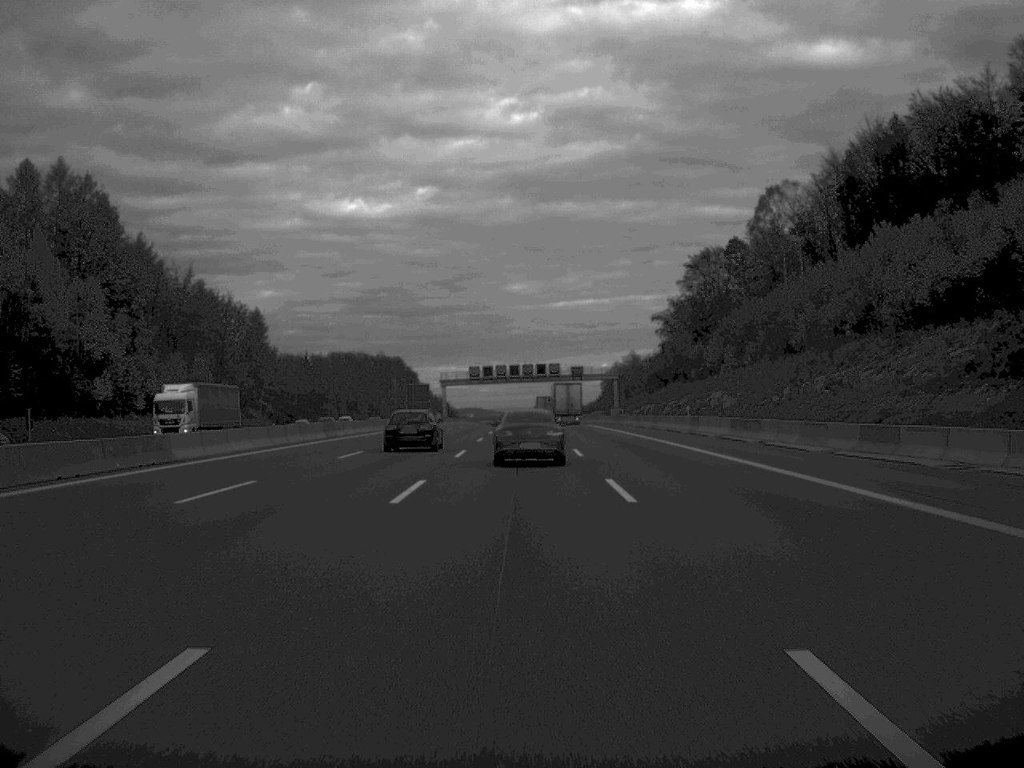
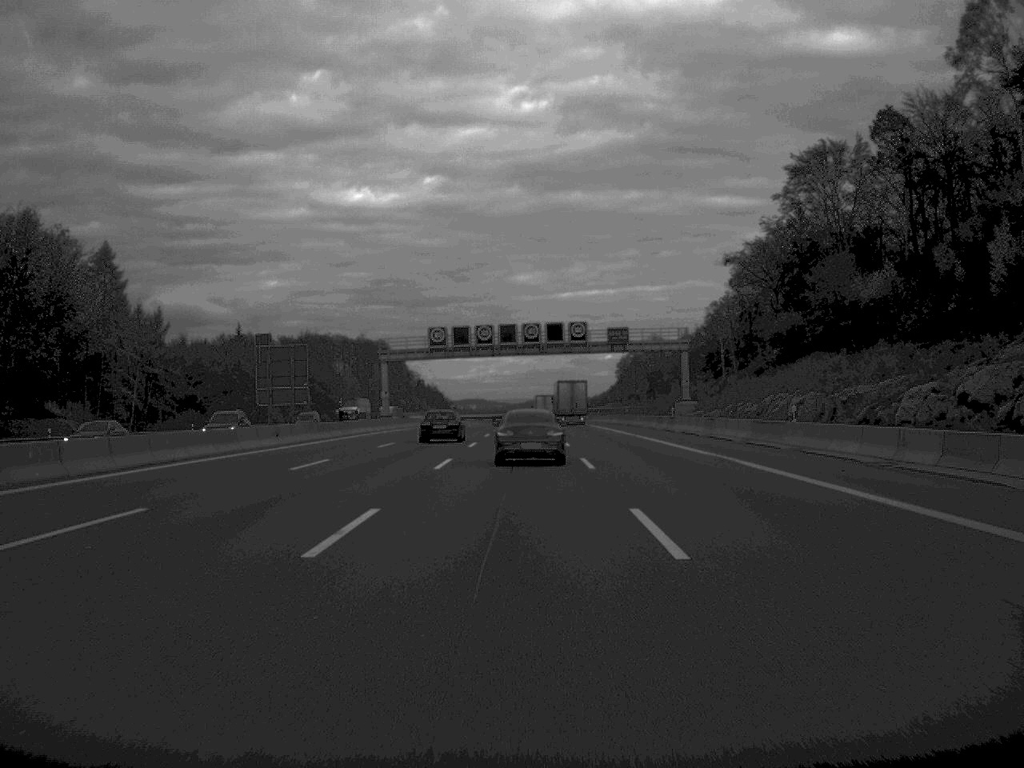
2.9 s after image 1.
(0.0, +79.0) m; 0°
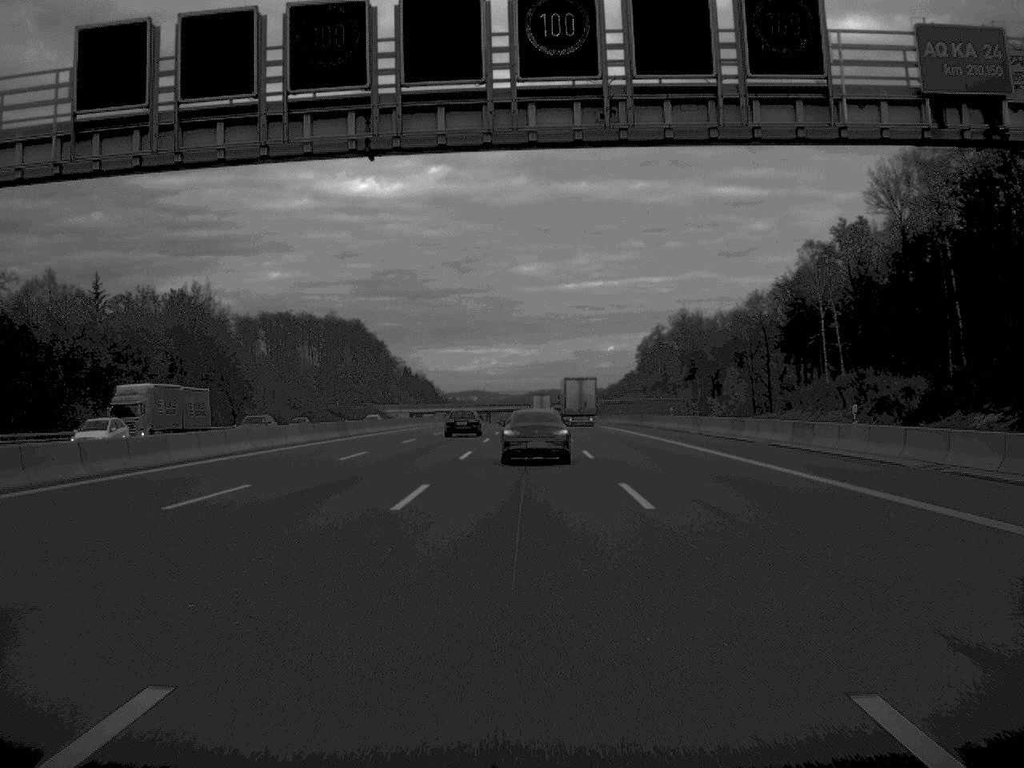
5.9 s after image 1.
(-0.1, +83.5) m; 0°
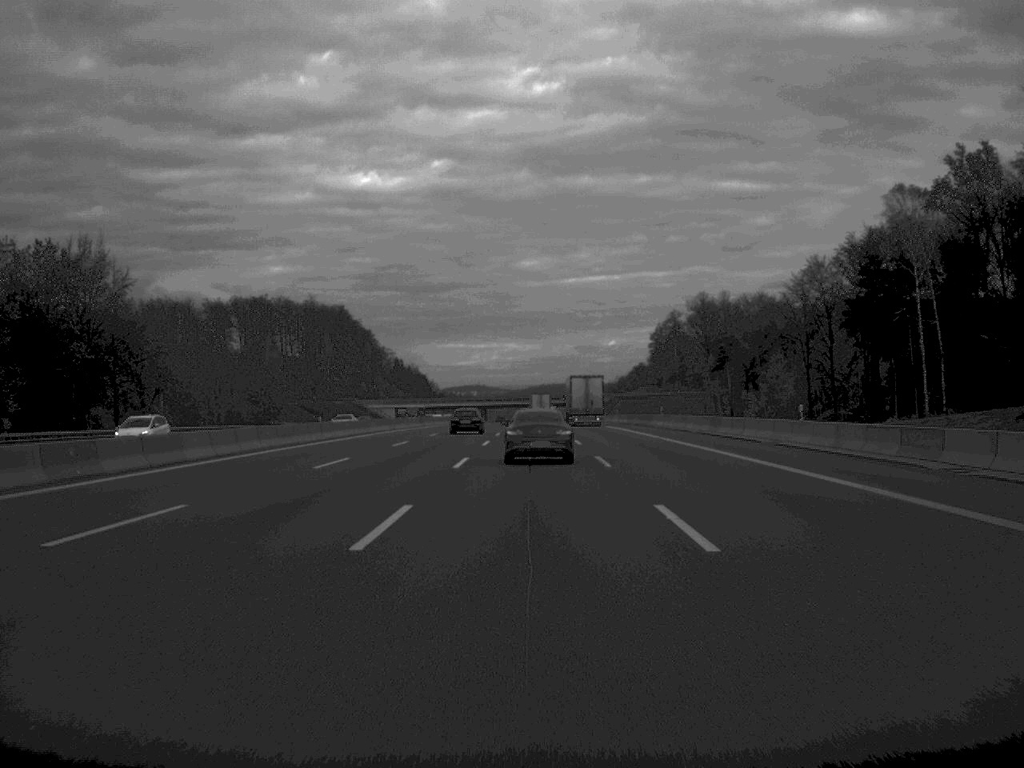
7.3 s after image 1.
(0.0, +41.0) m; 0°
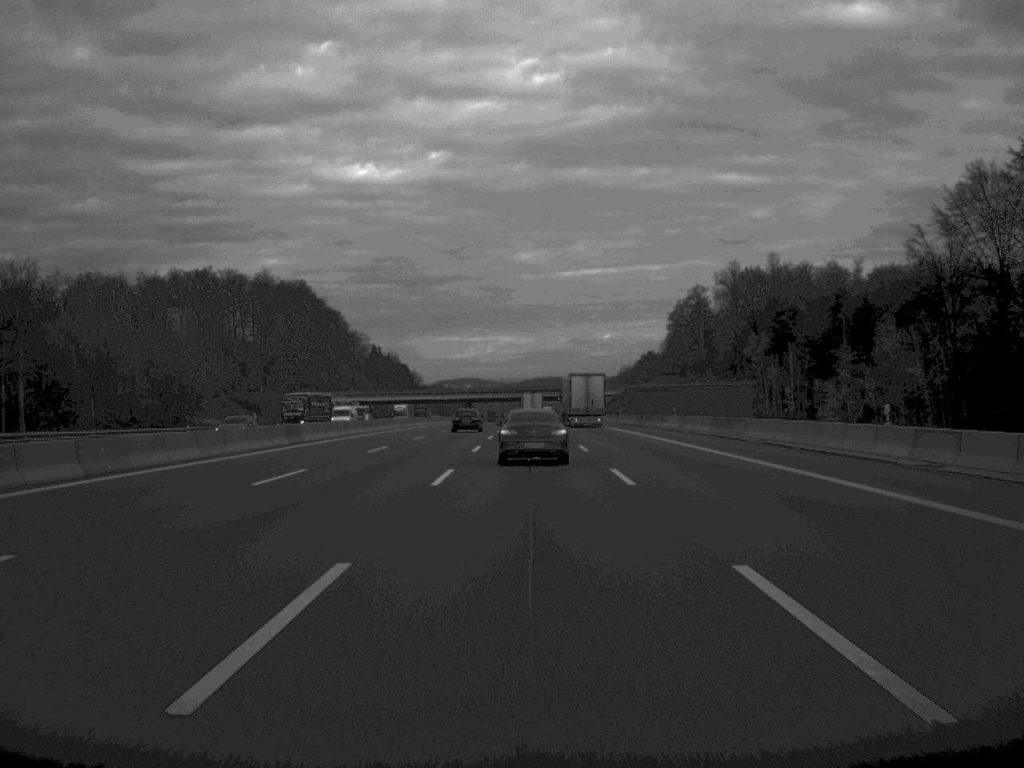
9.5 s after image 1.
(+0.1, +60.8) m; 0°
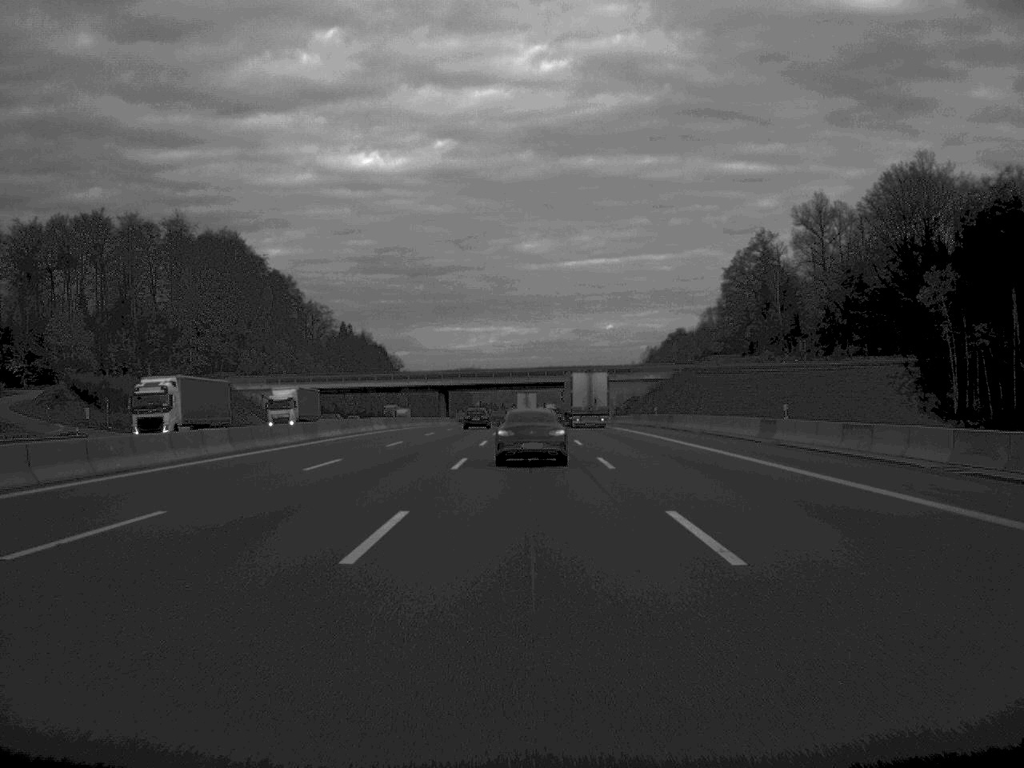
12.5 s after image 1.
(0.0, +83.2) m; 0°
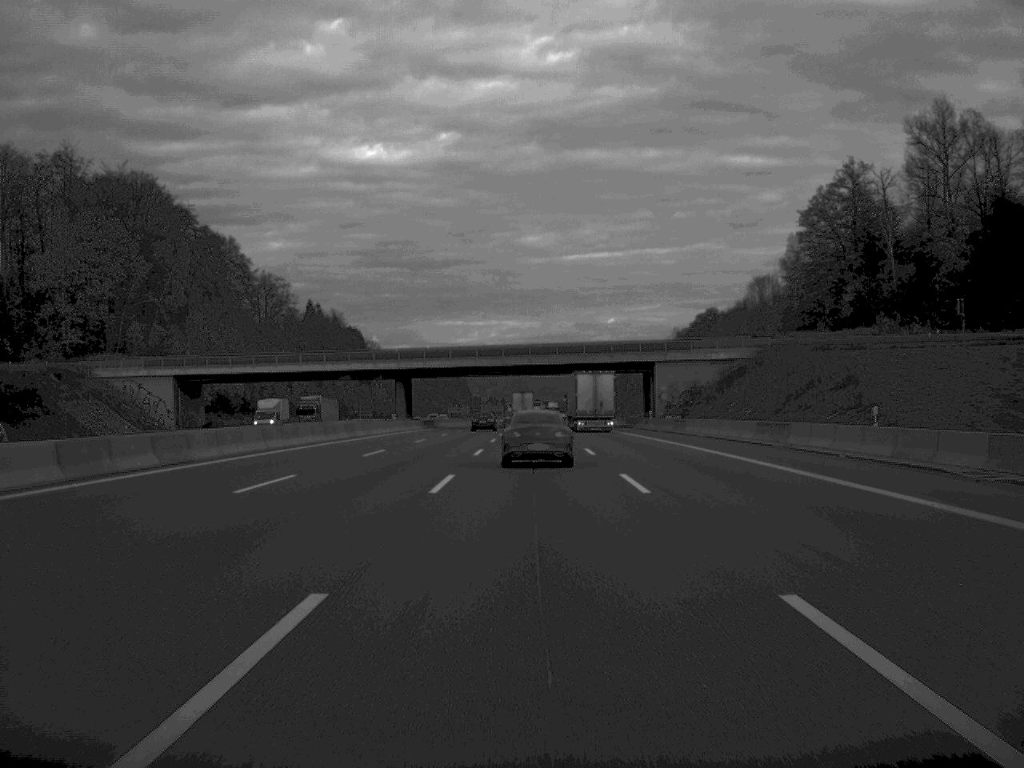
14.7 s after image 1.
(0.0, +61.6) m; 0°
